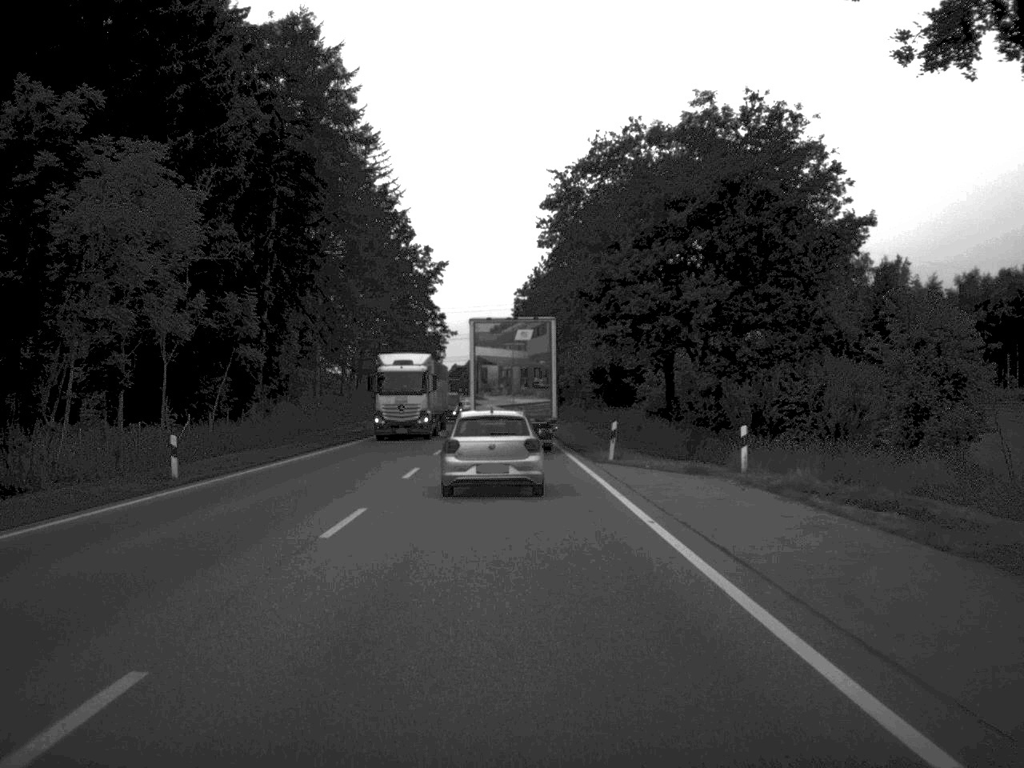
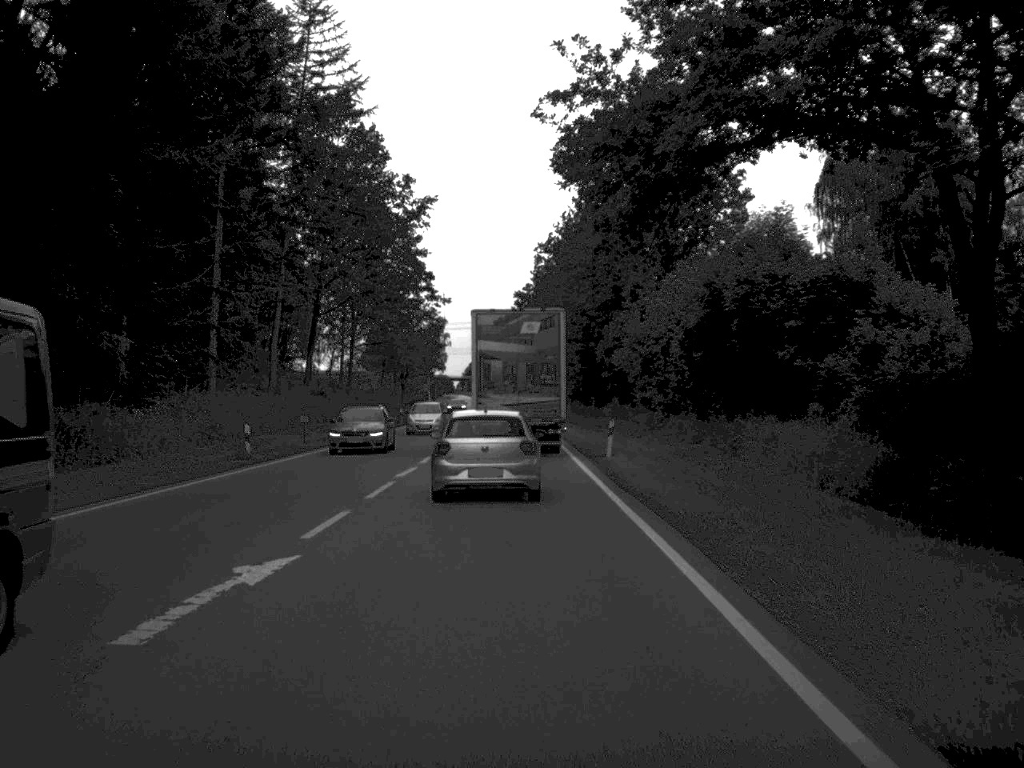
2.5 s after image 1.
(-0.3, +41.7) m; -1°
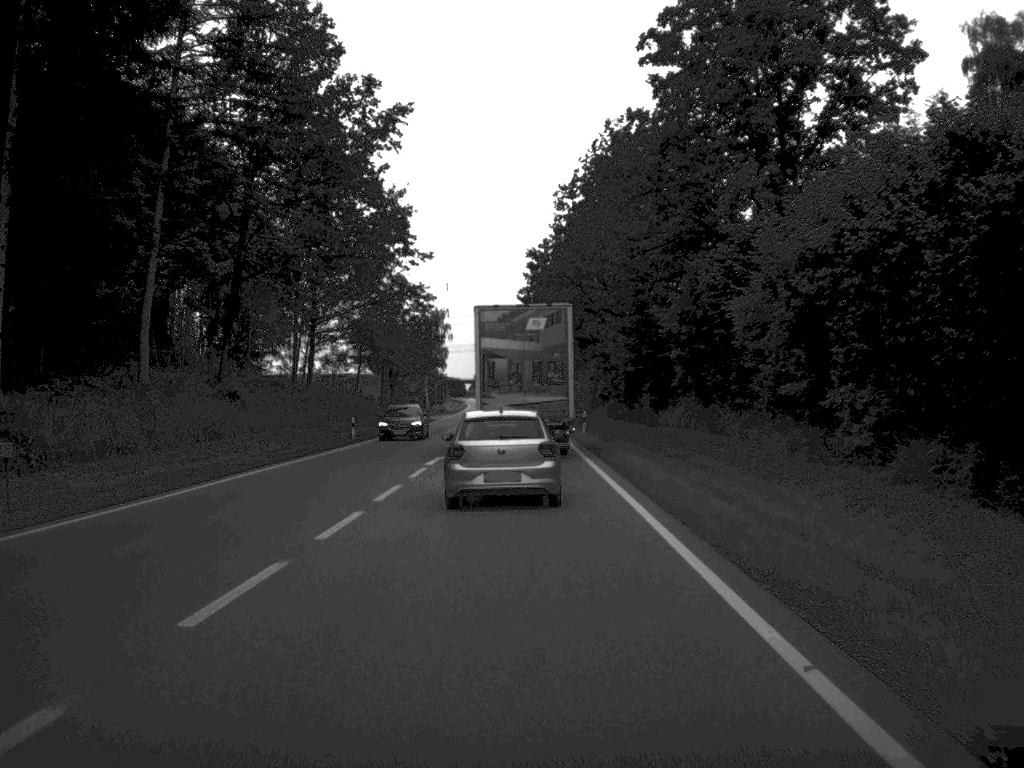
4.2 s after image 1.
(-0.2, +29.4) m; -1°
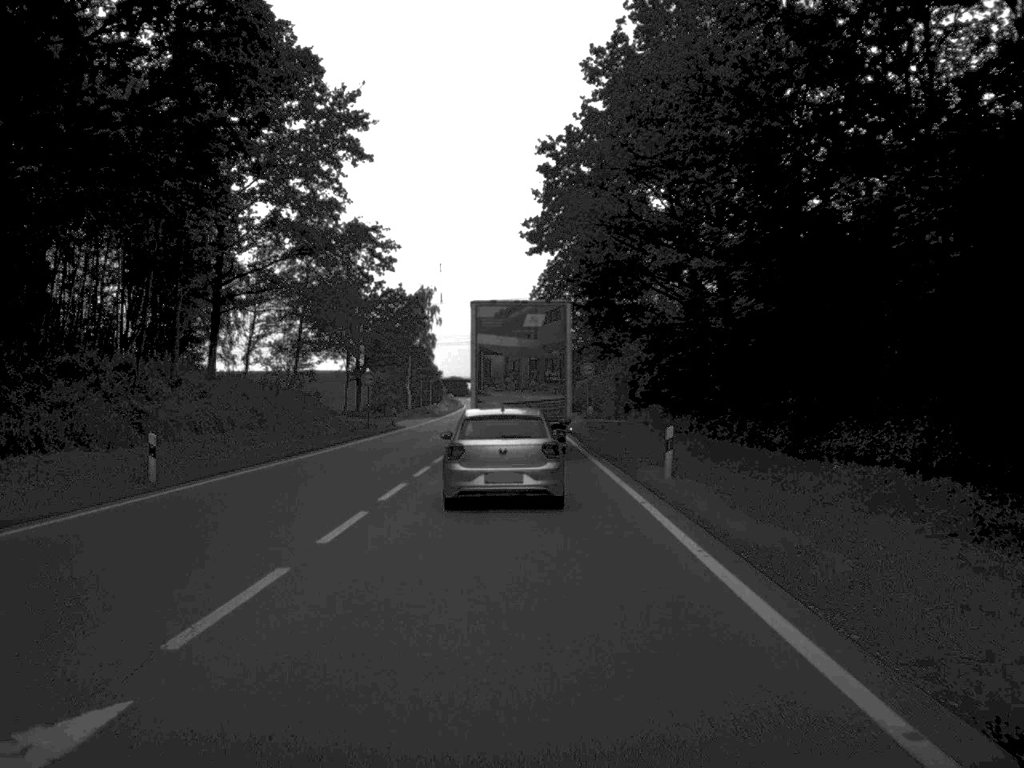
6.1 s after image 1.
(-0.1, +30.2) m; 0°
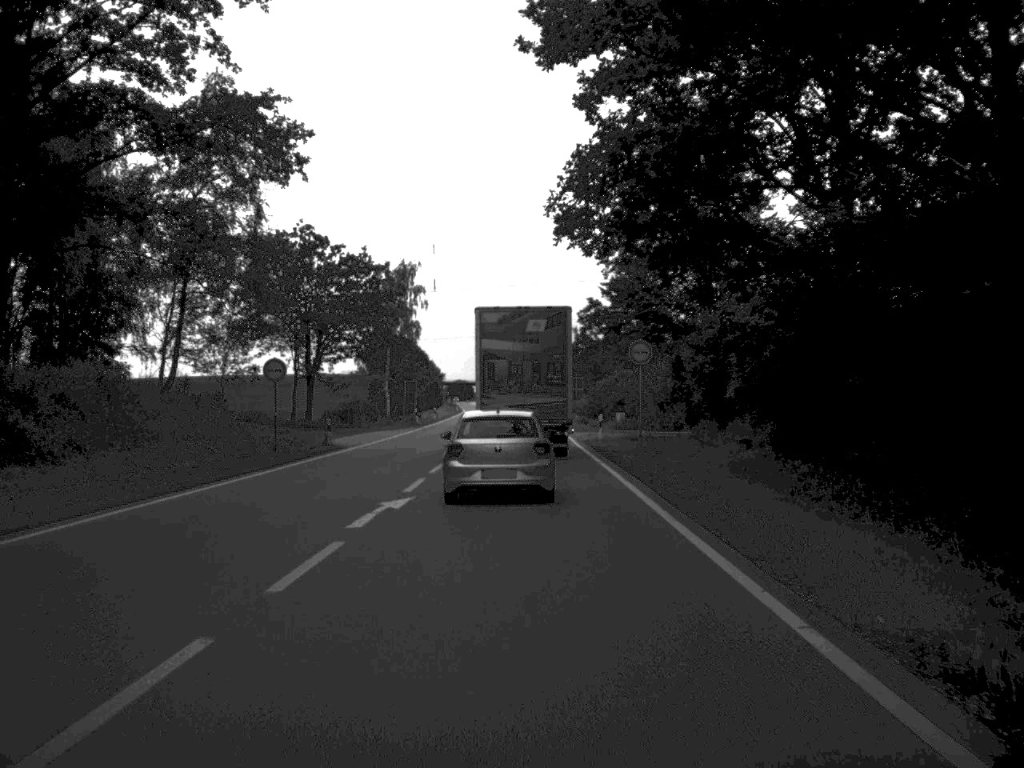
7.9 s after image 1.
(-0.1, +26.9) m; 0°
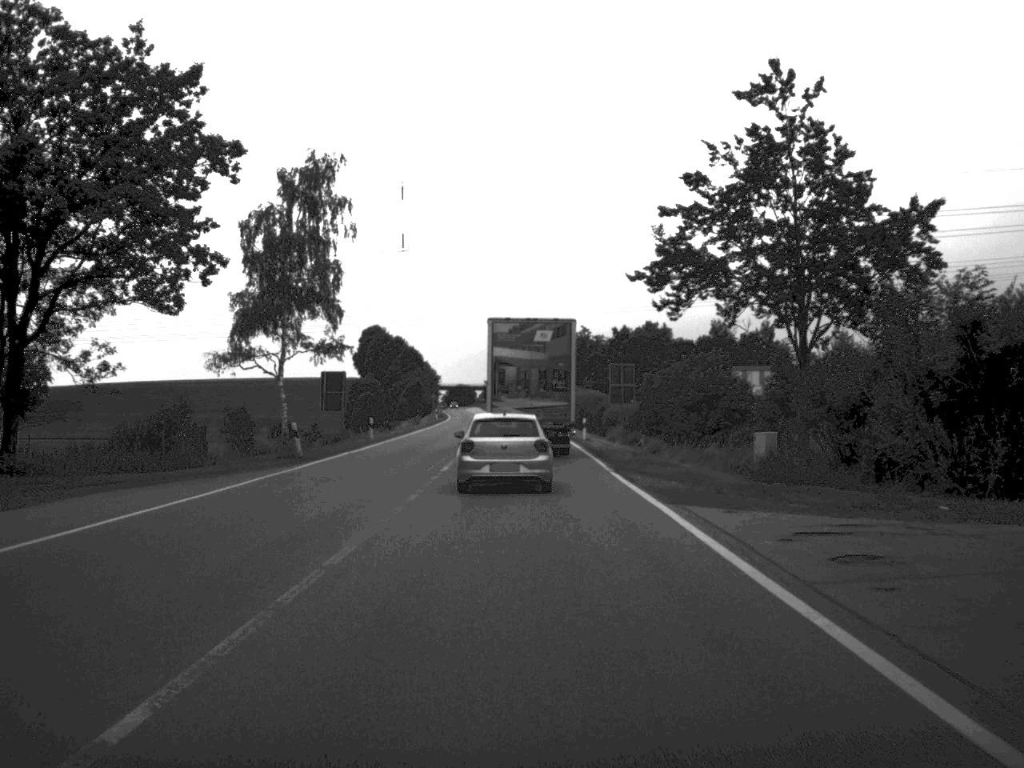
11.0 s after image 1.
(-0.2, +46.1) m; 0°
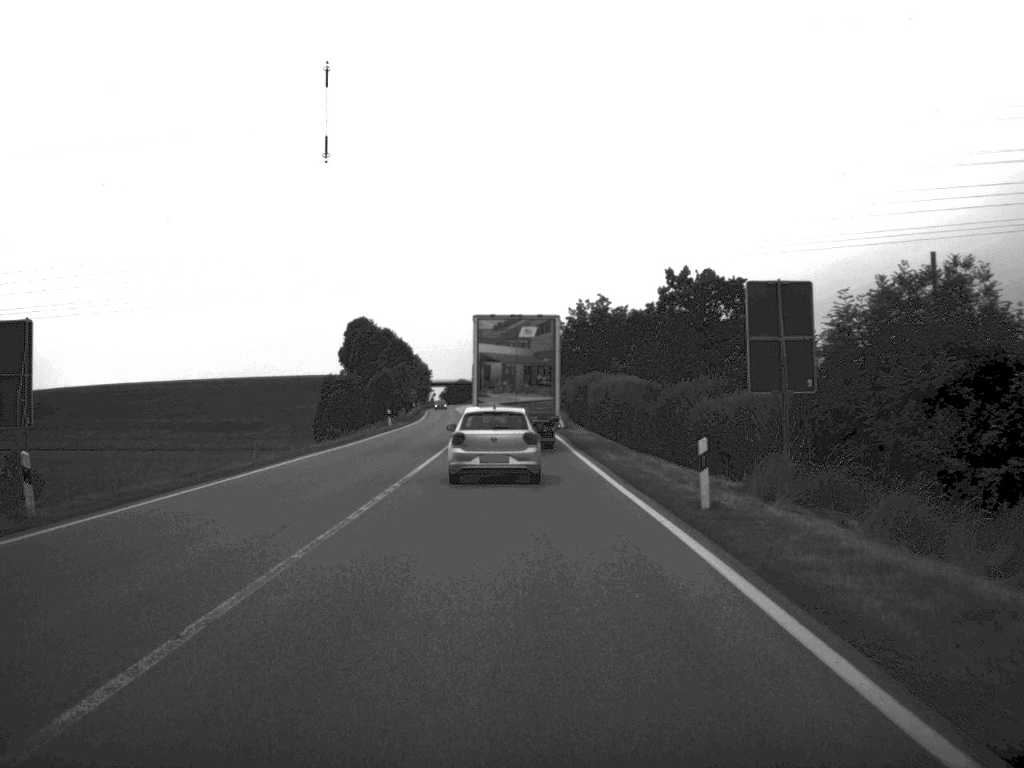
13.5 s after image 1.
(+0.2, +40.3) m; 0°
